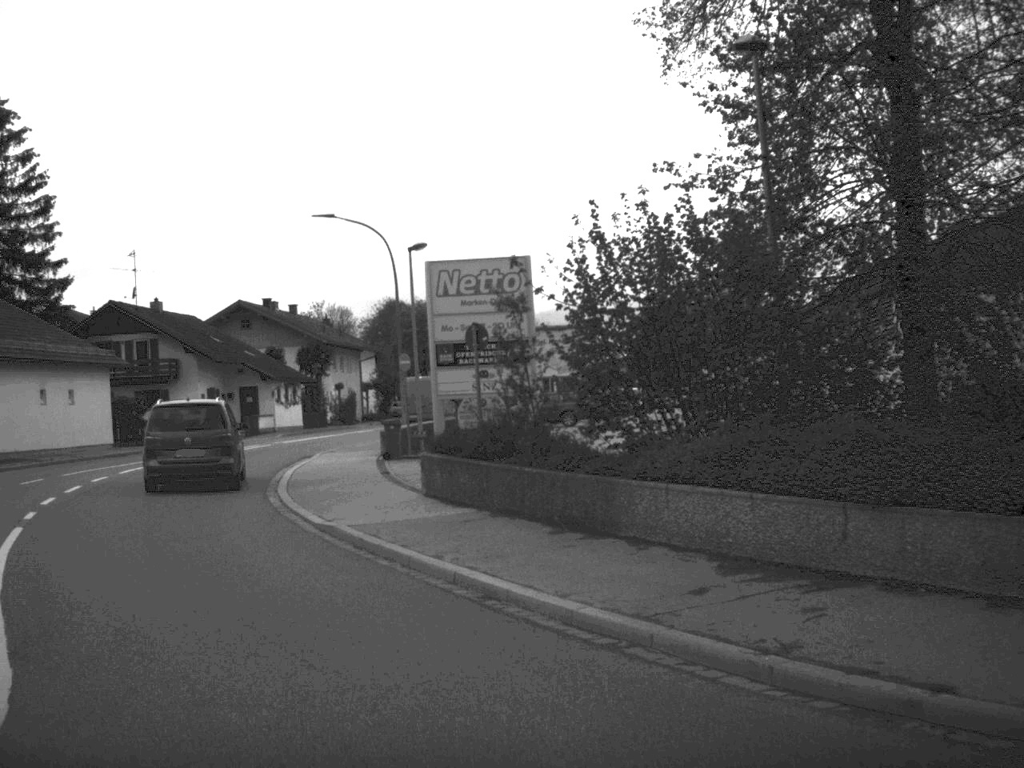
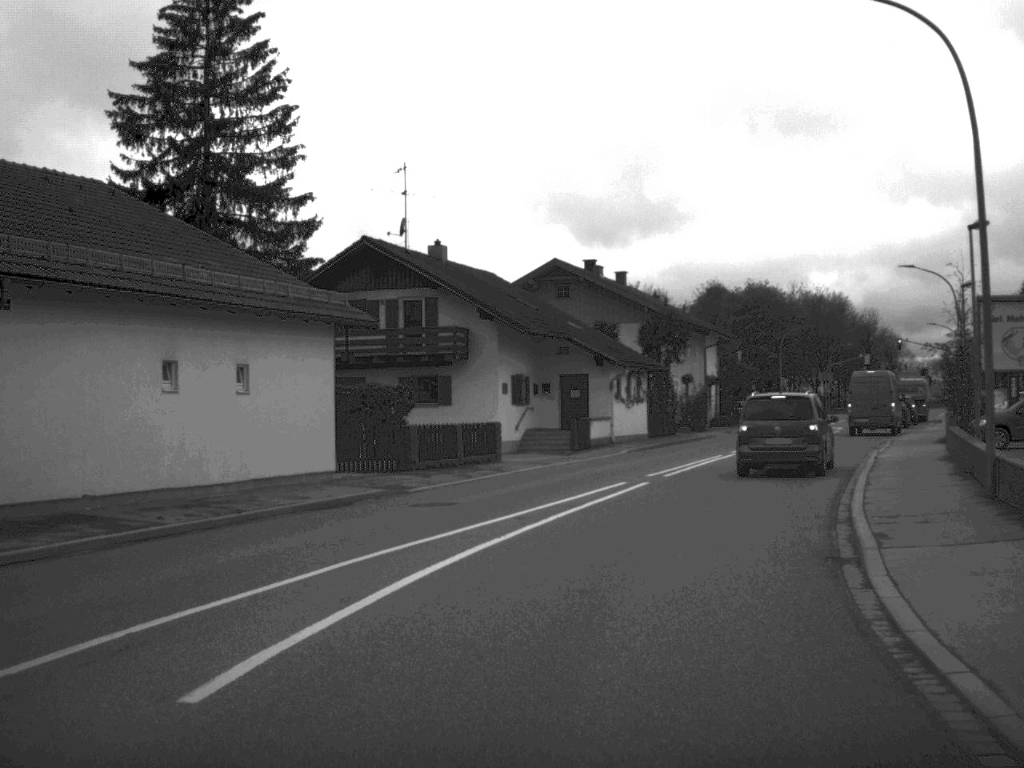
(-5.5, +22.0) m; -12°
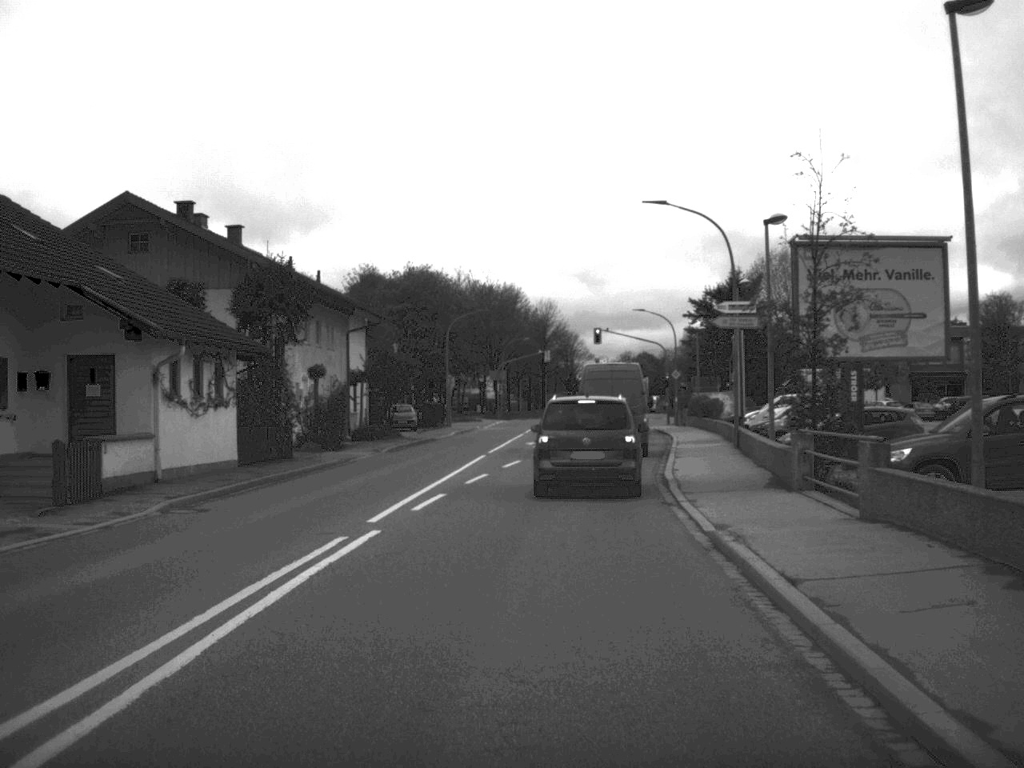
(+2.9, +19.6) m; +15°
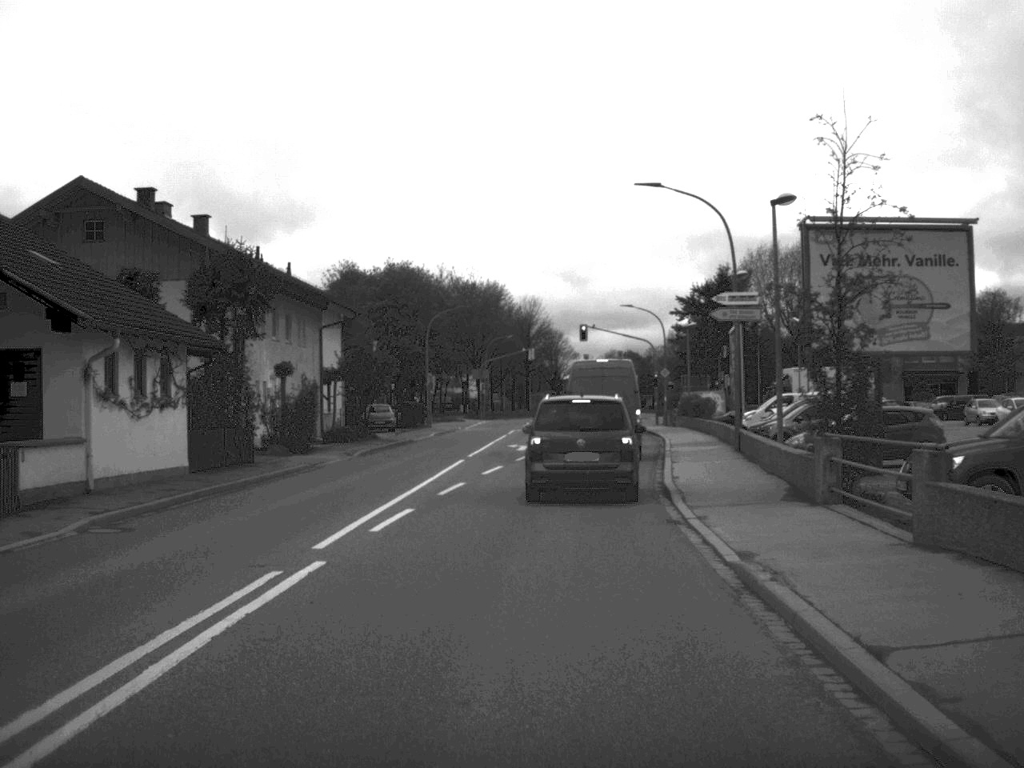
(0.0, +2.9) m; +1°
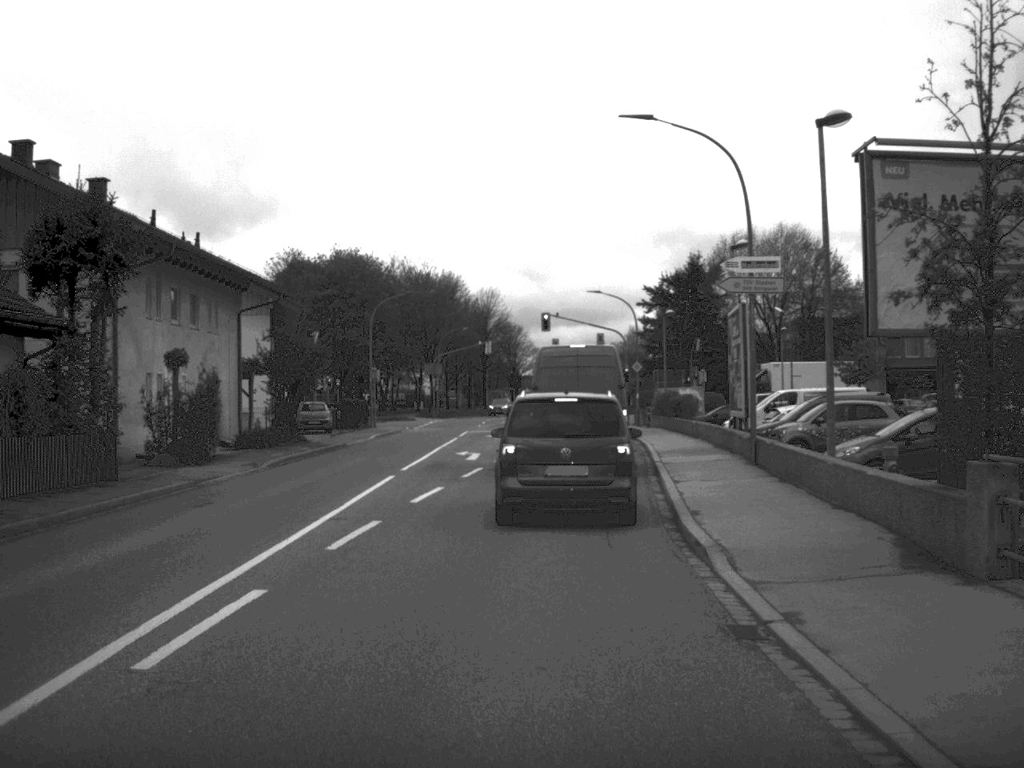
(+0.1, +7.9) m; +2°
